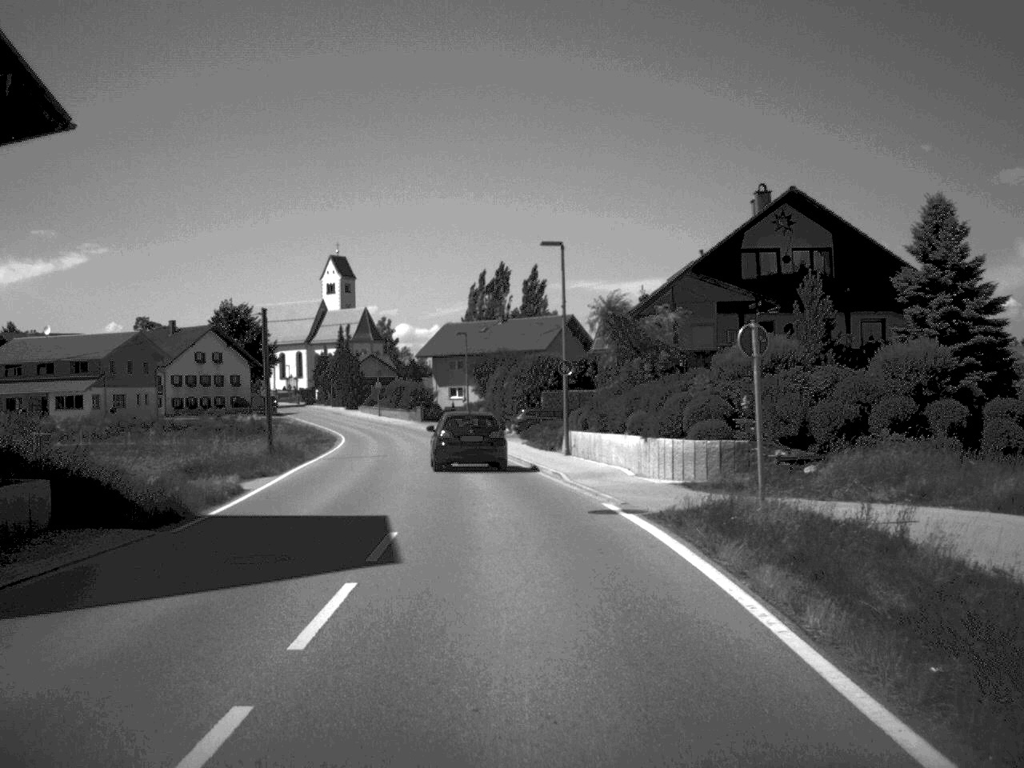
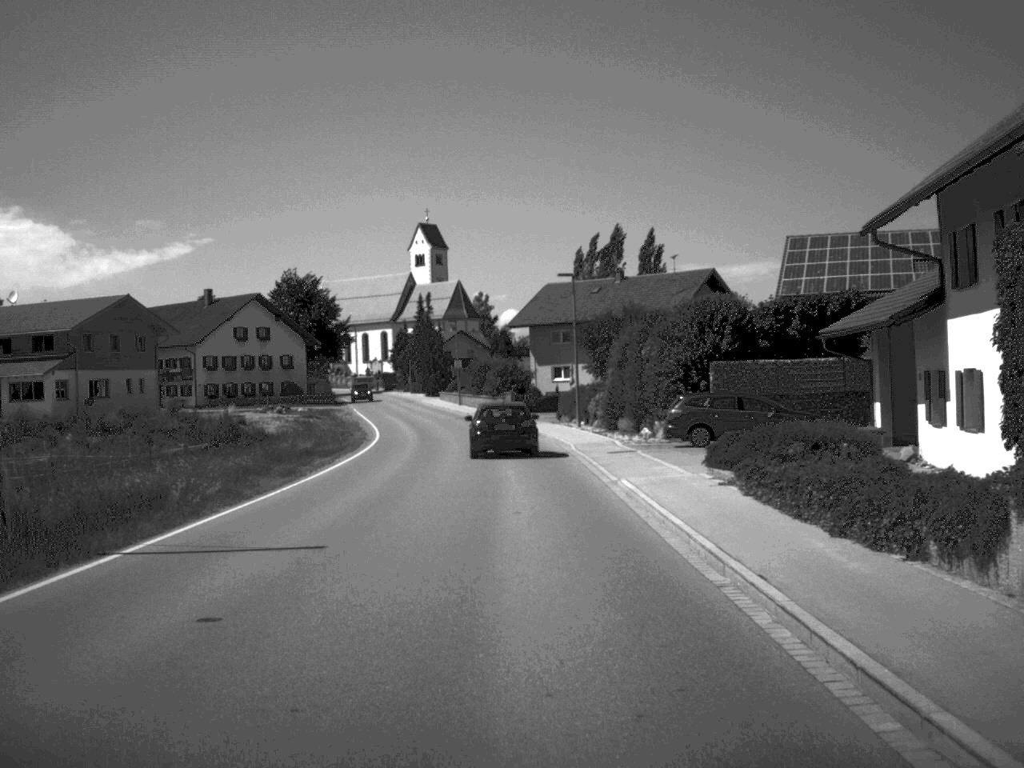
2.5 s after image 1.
(-1.4, +29.8) m; -5°
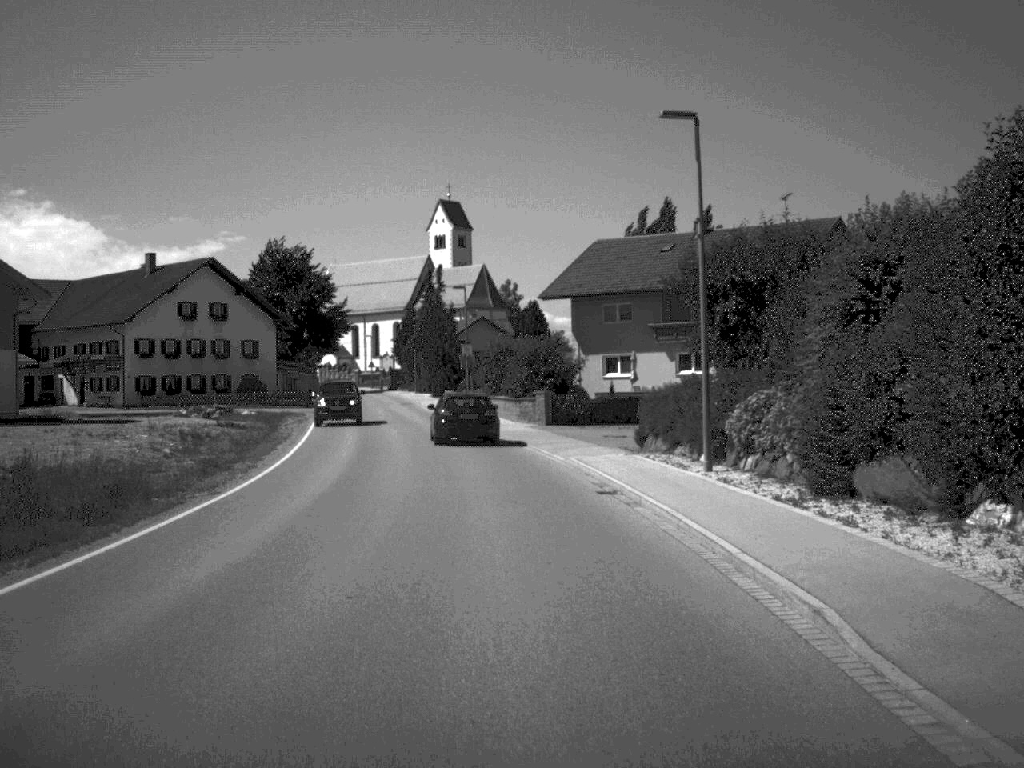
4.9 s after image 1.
(-0.4, +29.2) m; -2°
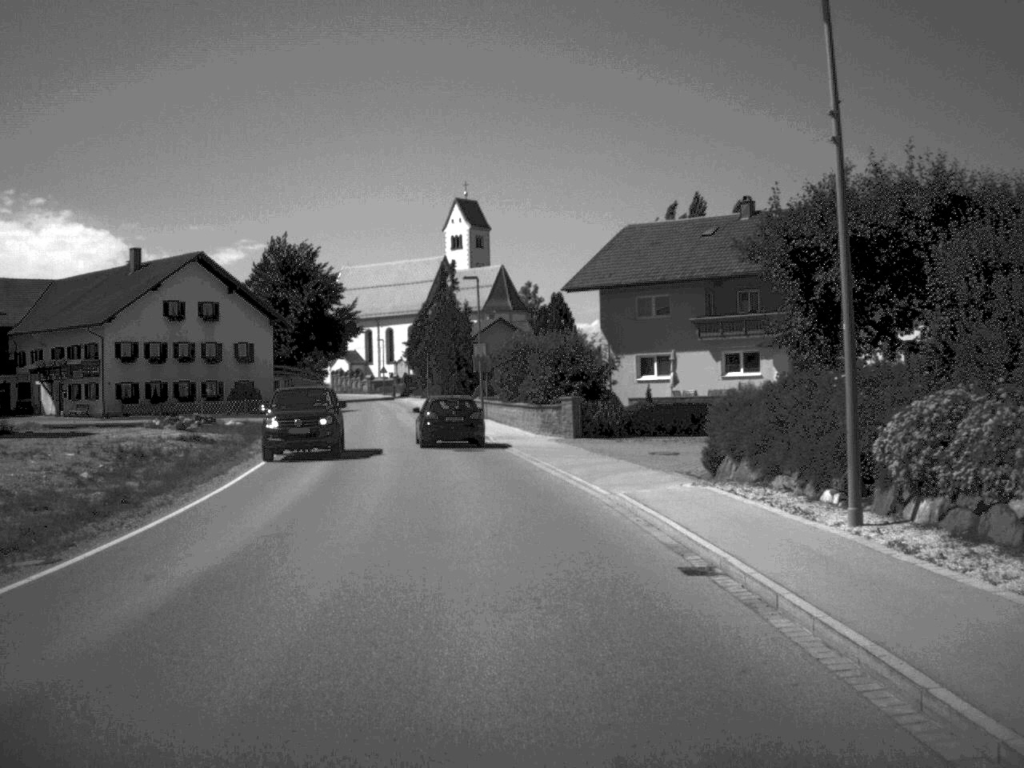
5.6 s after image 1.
(-0.1, +8.5) m; -1°
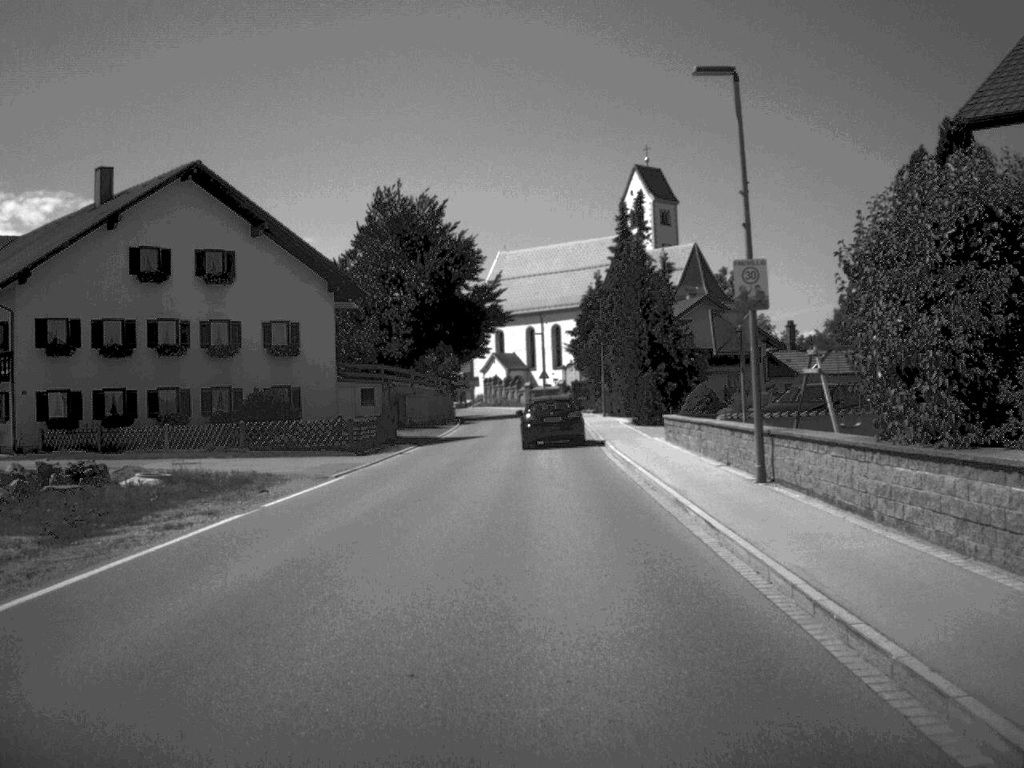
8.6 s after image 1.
(-2.6, +36.5) m; -8°
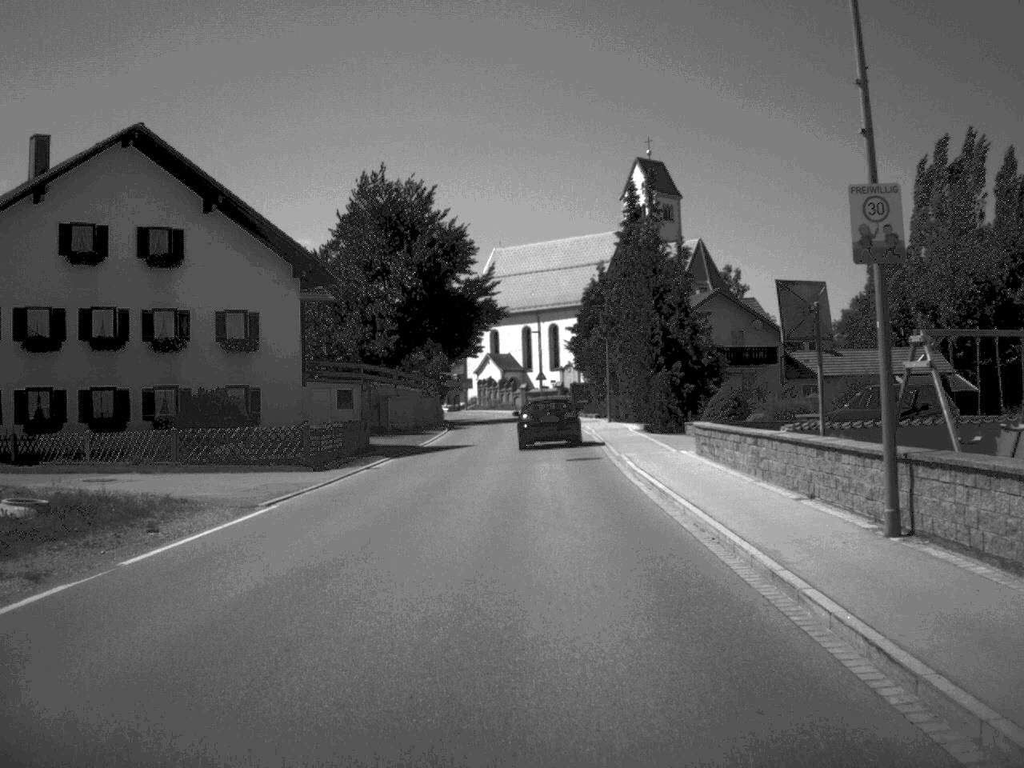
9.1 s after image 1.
(0.0, +7.0) m; 0°
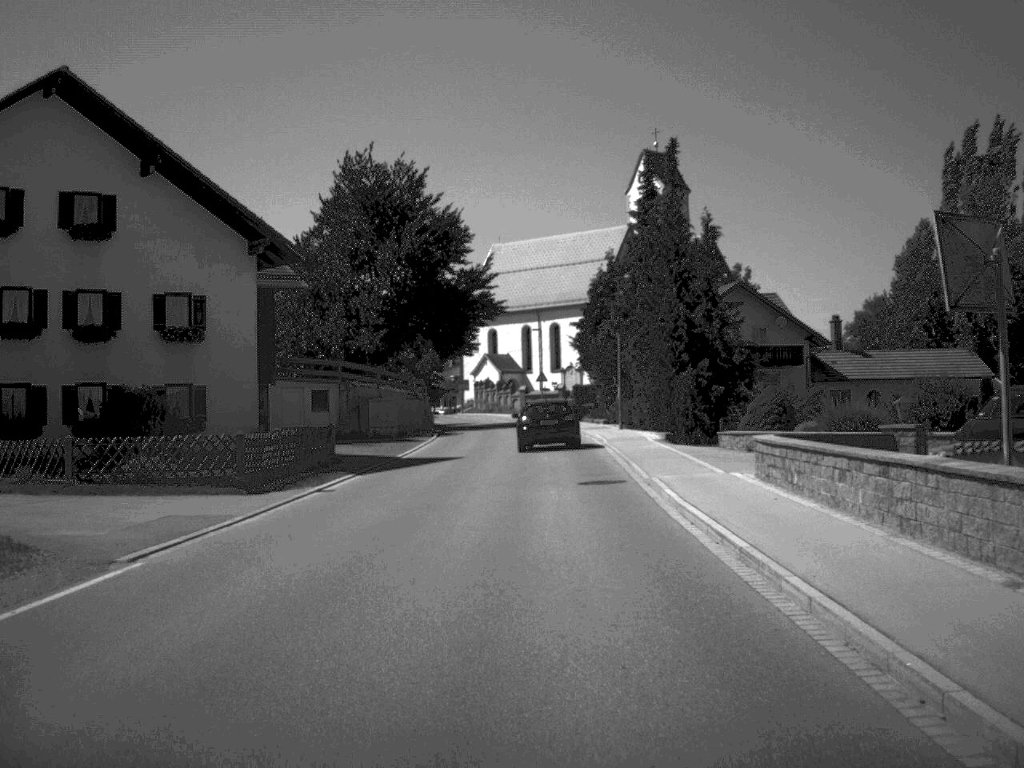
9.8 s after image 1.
(0.0, +7.3) m; 0°
